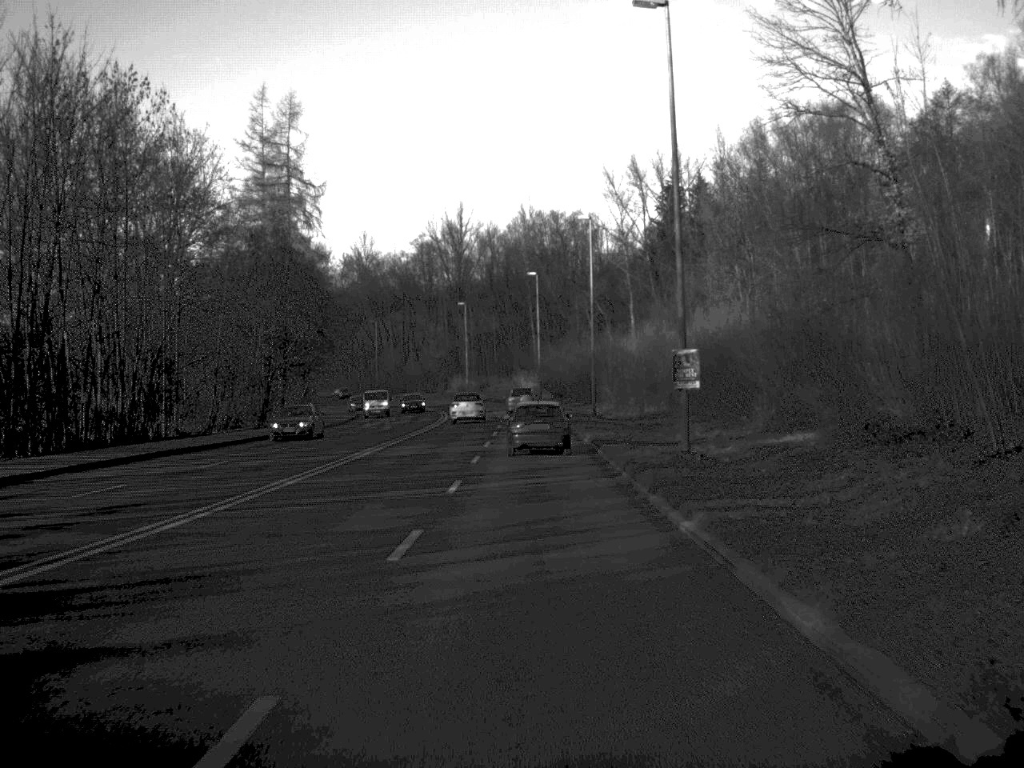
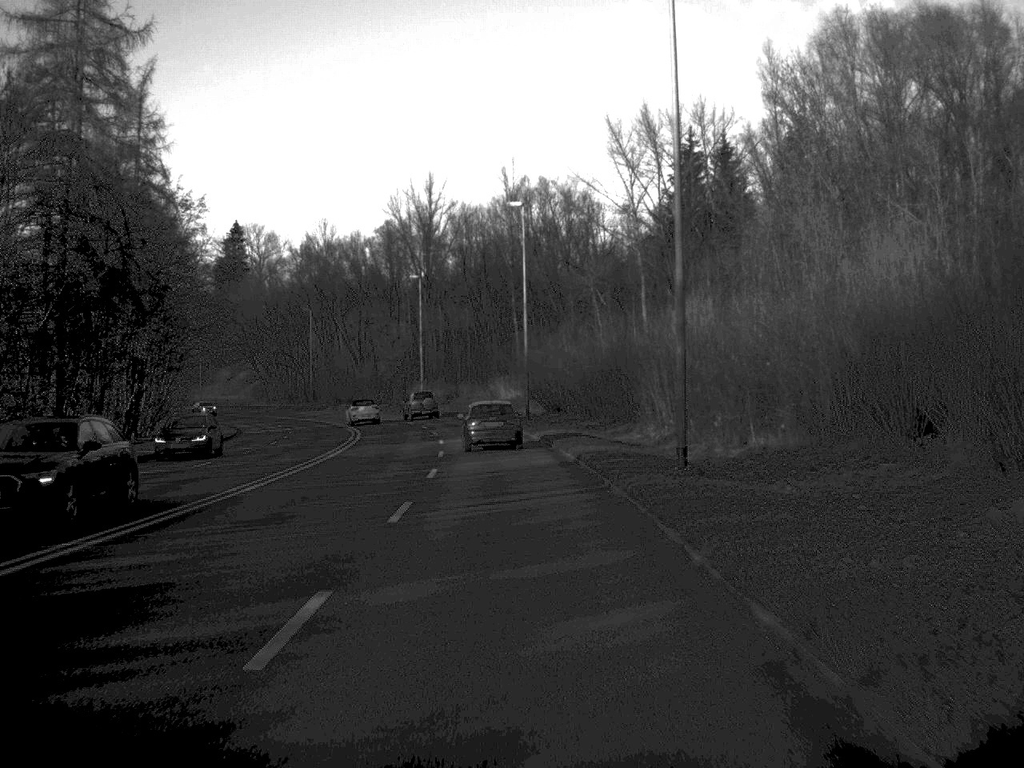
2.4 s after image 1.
(+0.2, +40.7) m; +1°
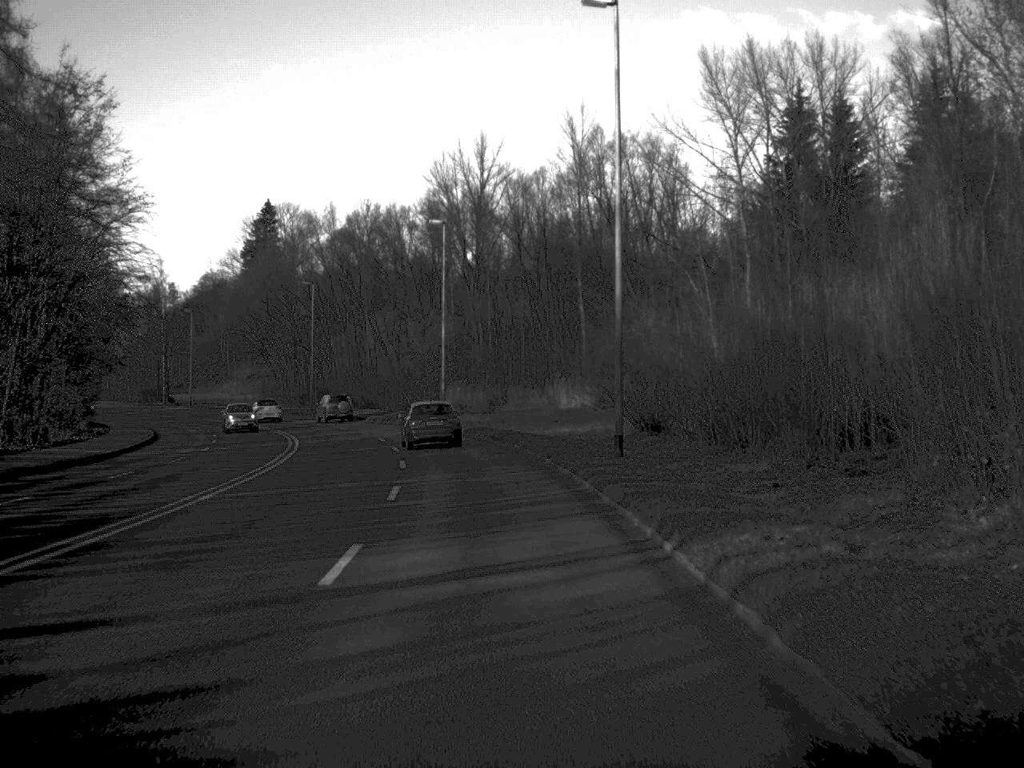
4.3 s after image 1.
(-0.6, +32.1) m; -3°
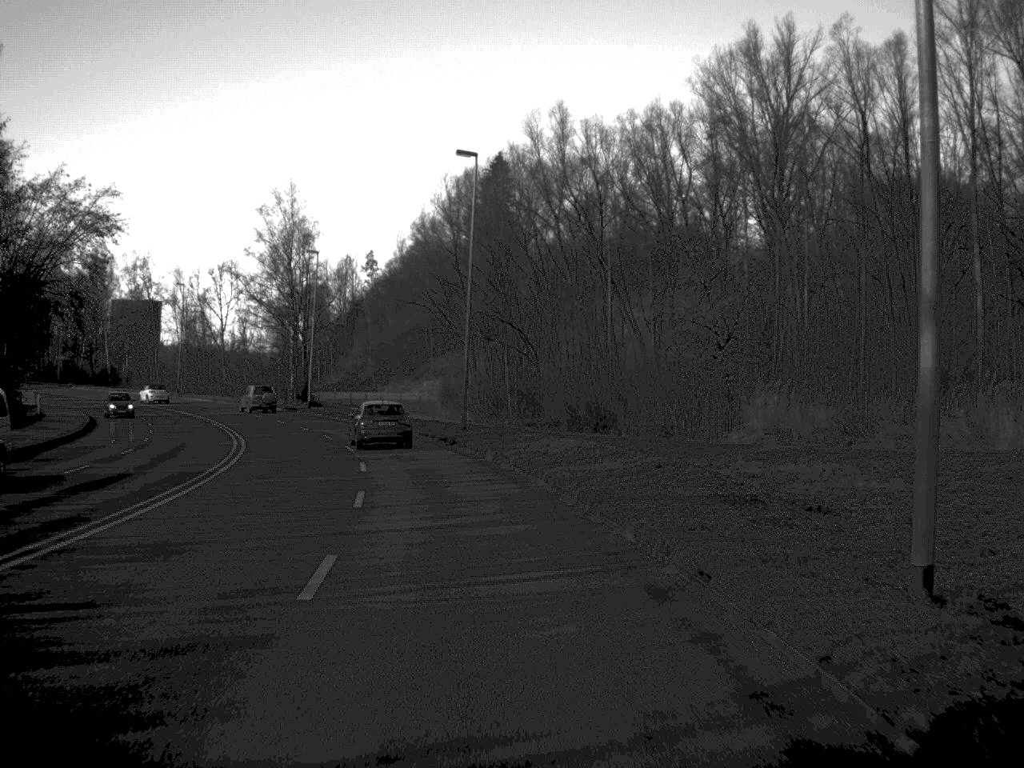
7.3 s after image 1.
(-5.0, +54.1) m; -12°
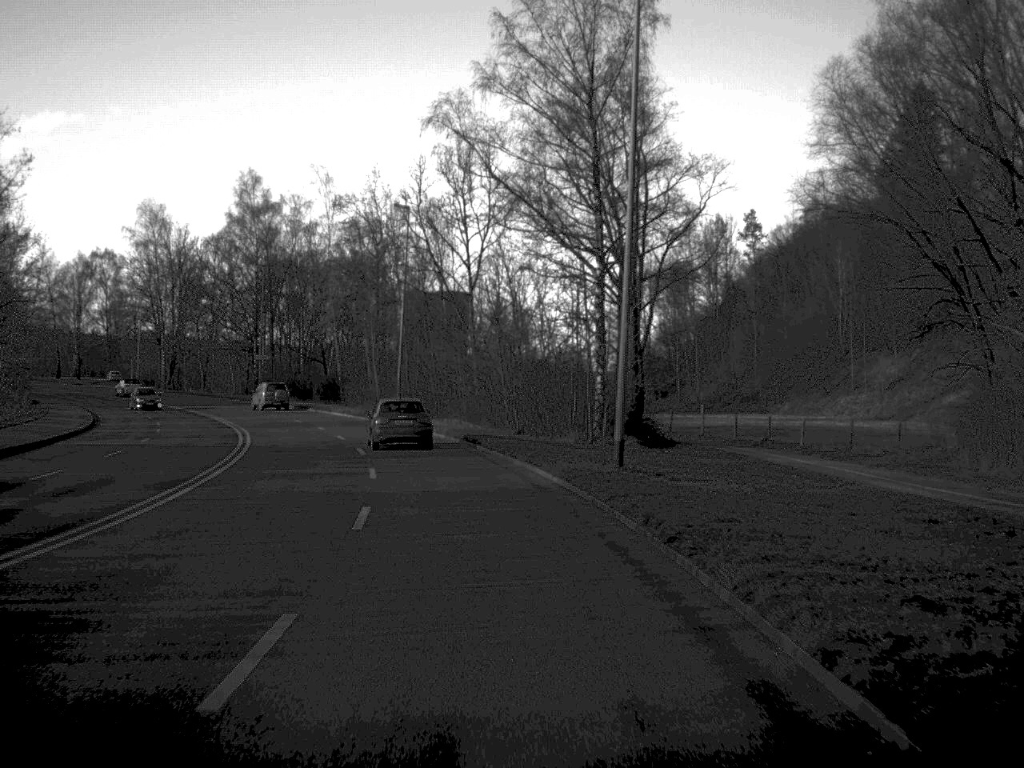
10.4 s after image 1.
(-8.3, +56.7) m; -17°
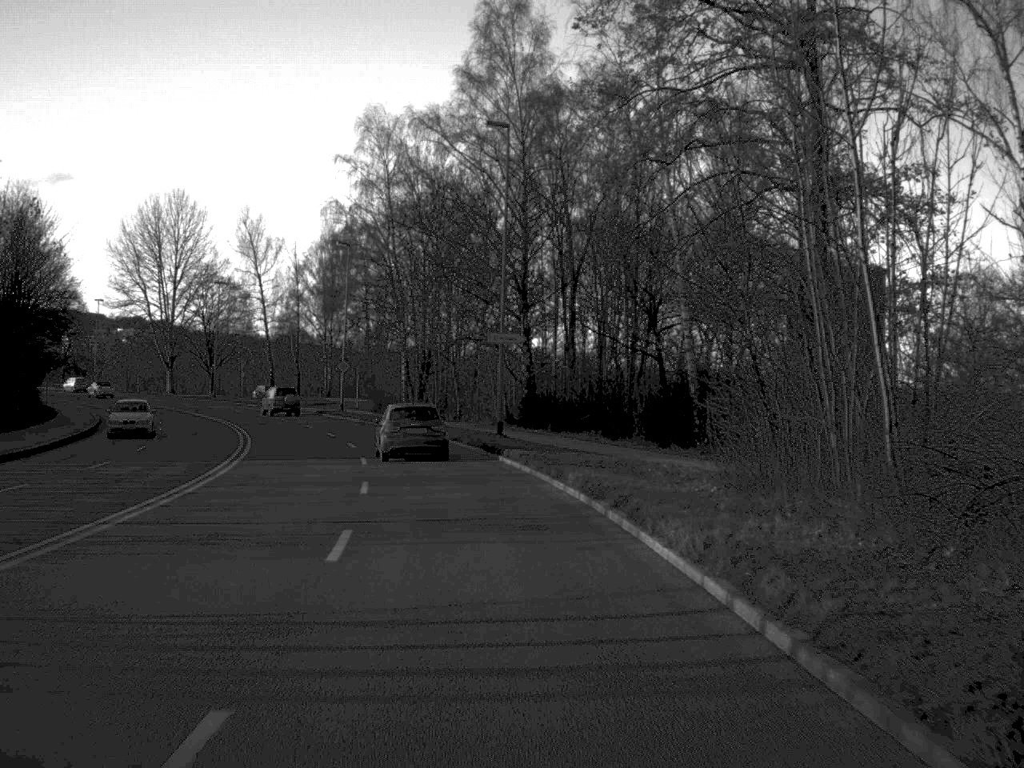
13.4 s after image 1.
(-7.8, +55.8) m; -16°
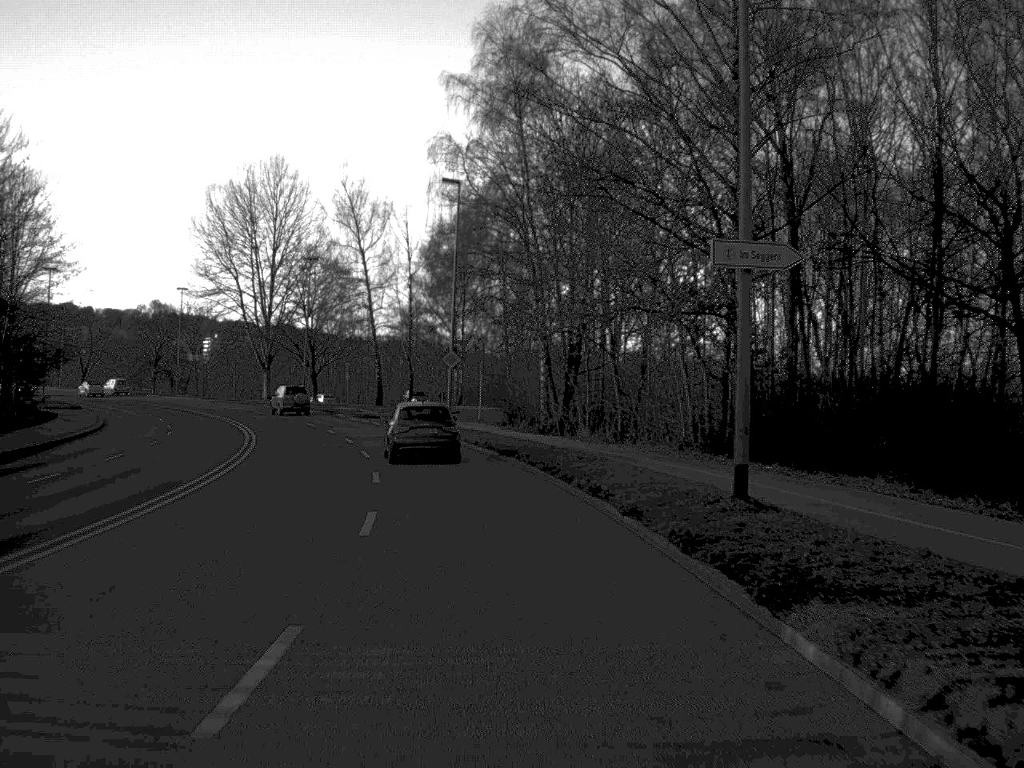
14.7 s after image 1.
(-1.5, +24.5) m; -7°
